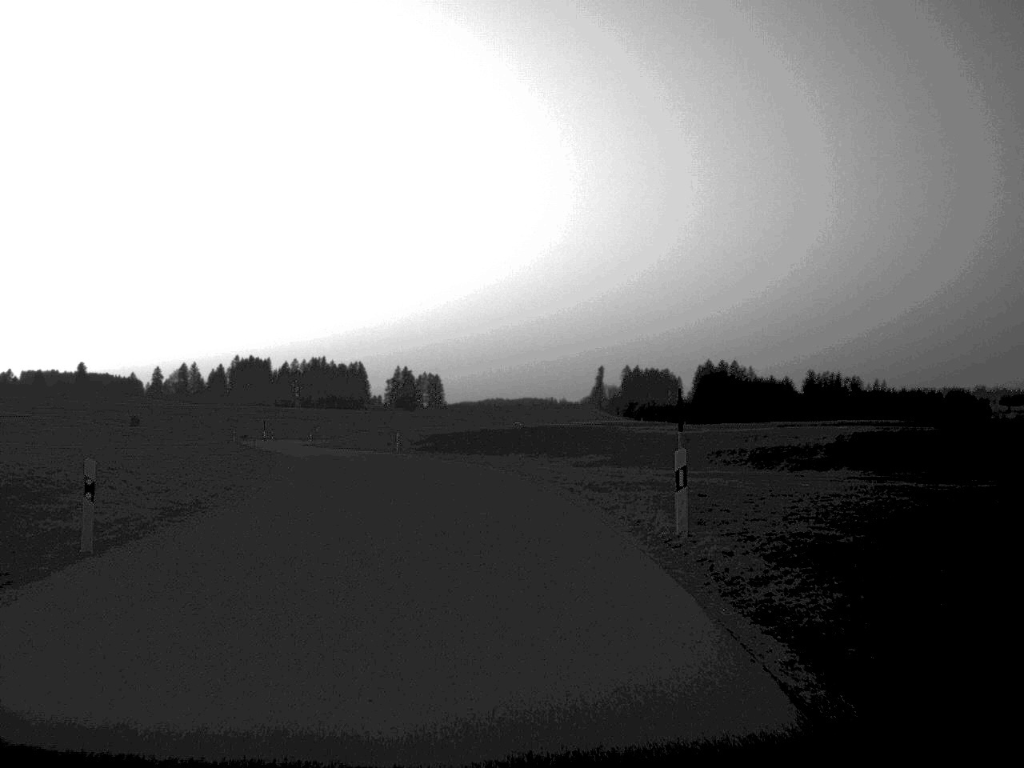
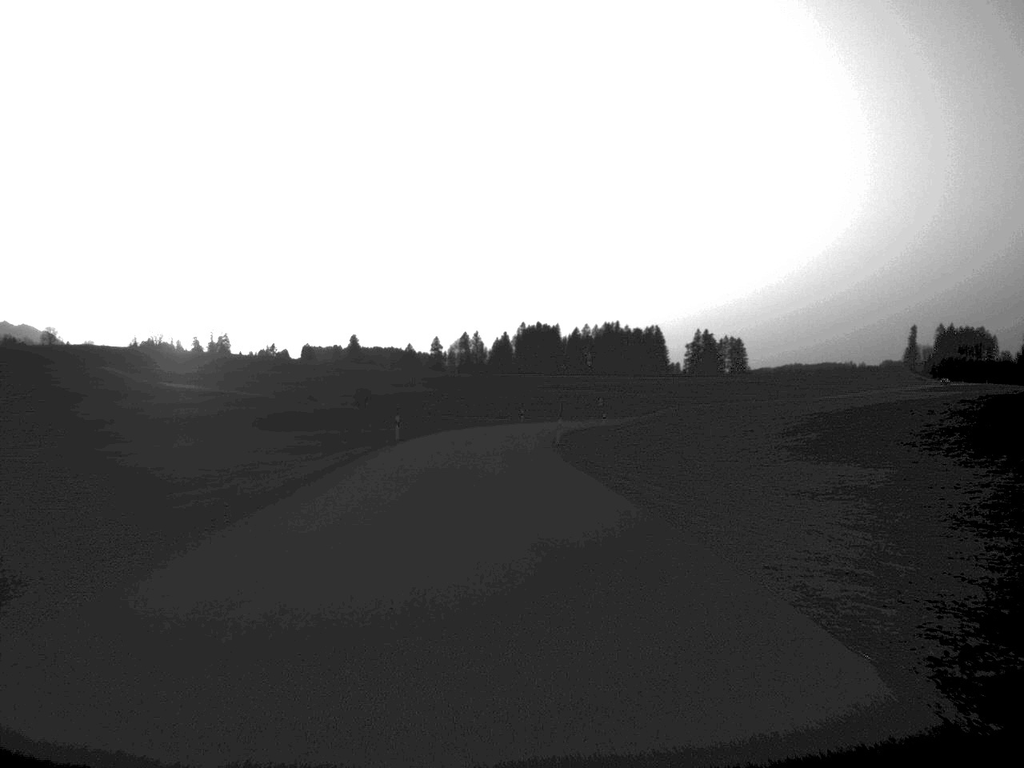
(-7.8, +60.7) m; -13°
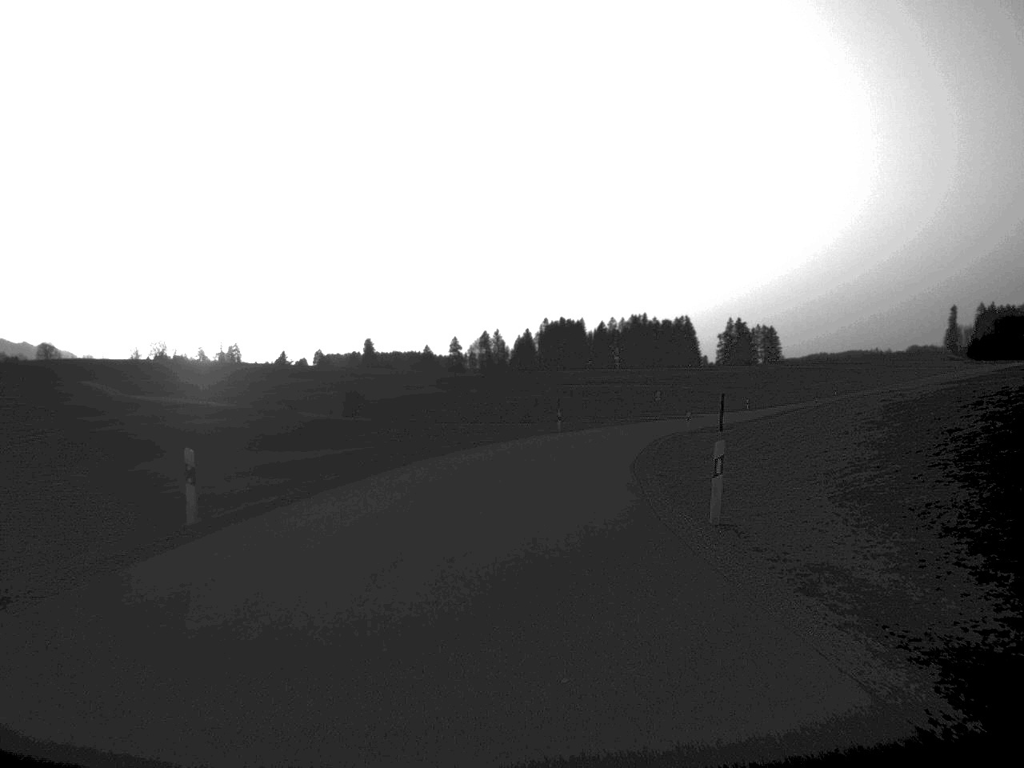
(-0.6, +38.0) m; -1°
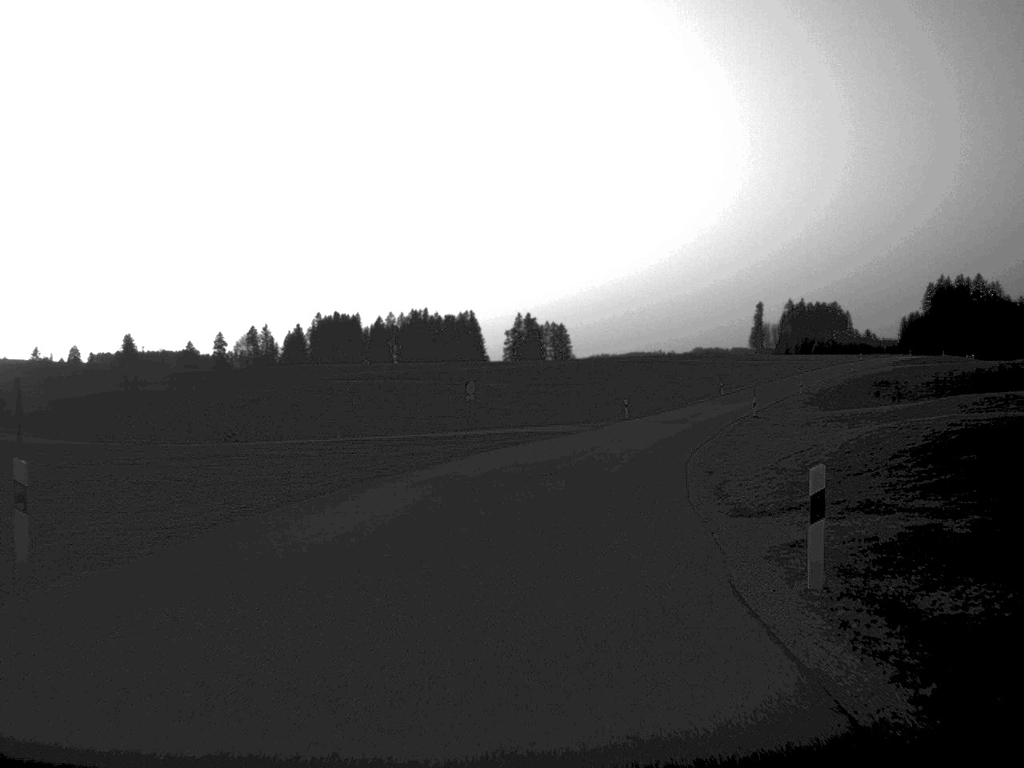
(+4.3, +55.7) m; +10°
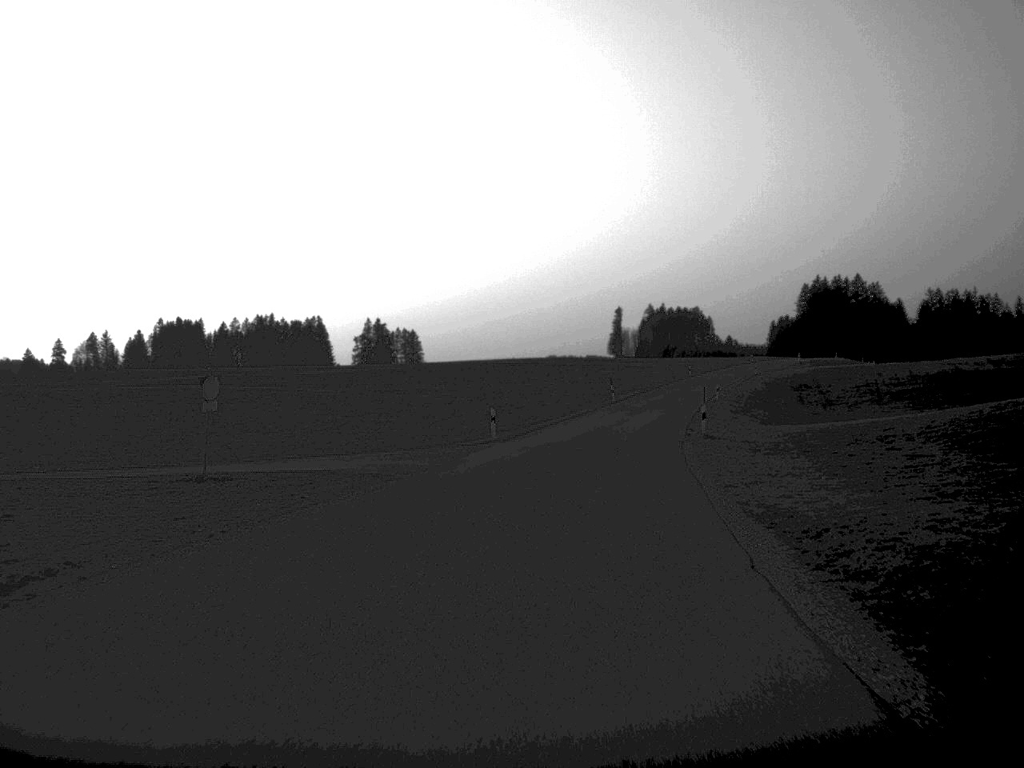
(+1.6, +26.7) m; +7°
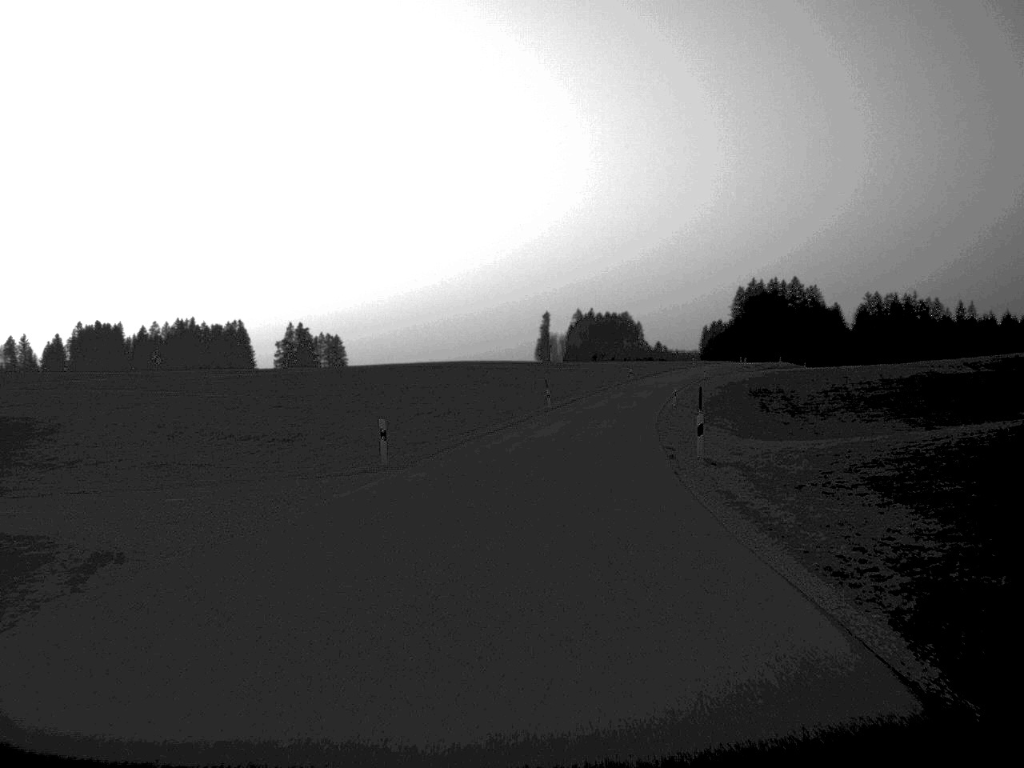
(+0.4, +14.1) m; +3°
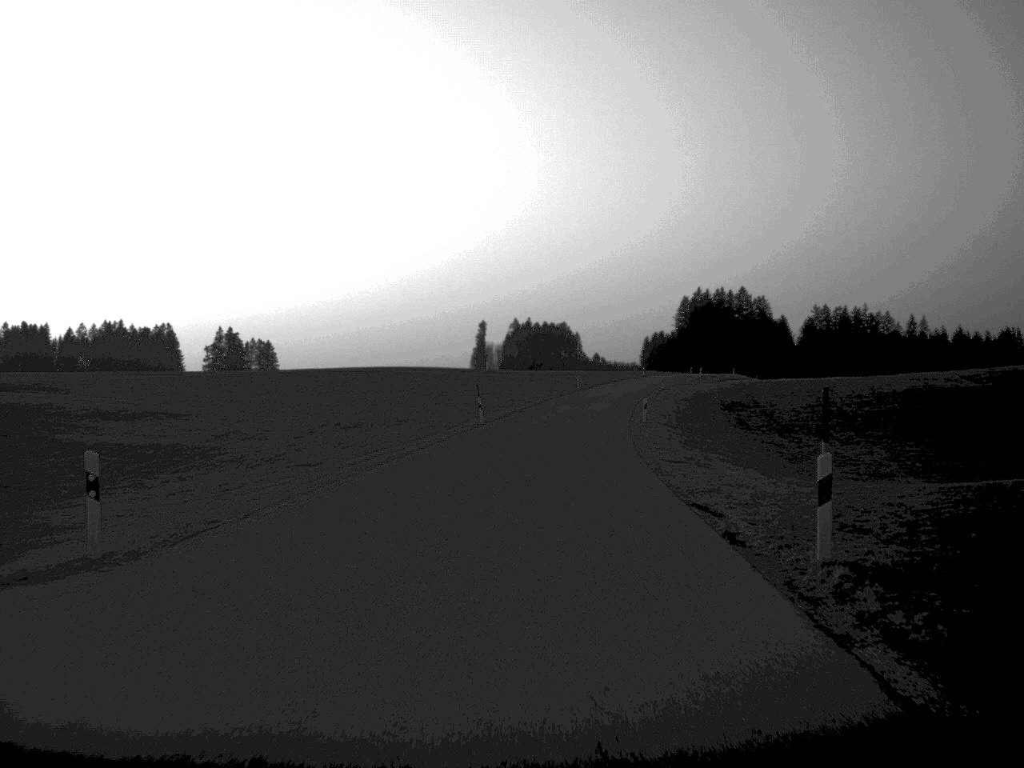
(+0.4, +16.2) m; +3°
